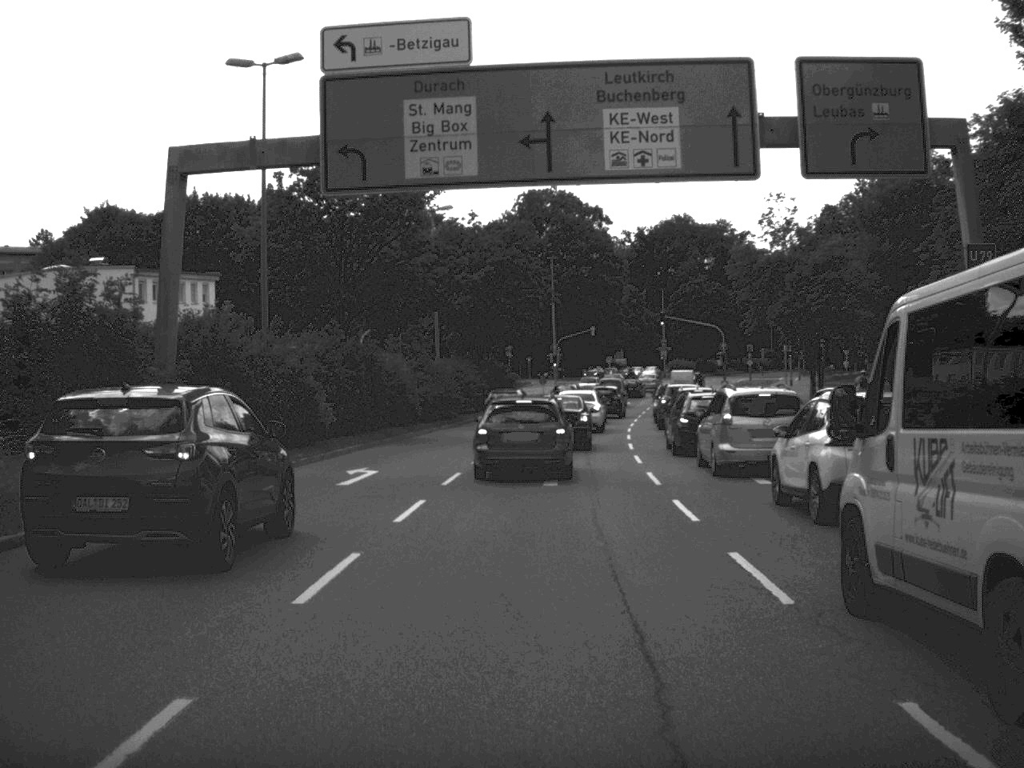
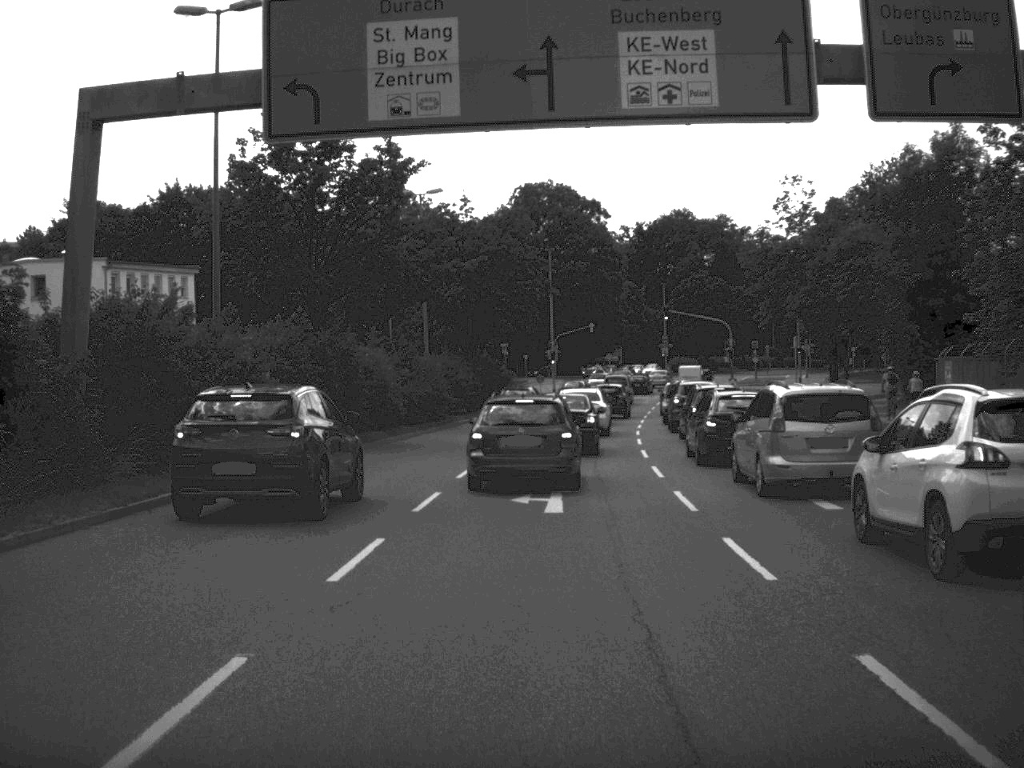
(0.0, +4.8) m; 0°
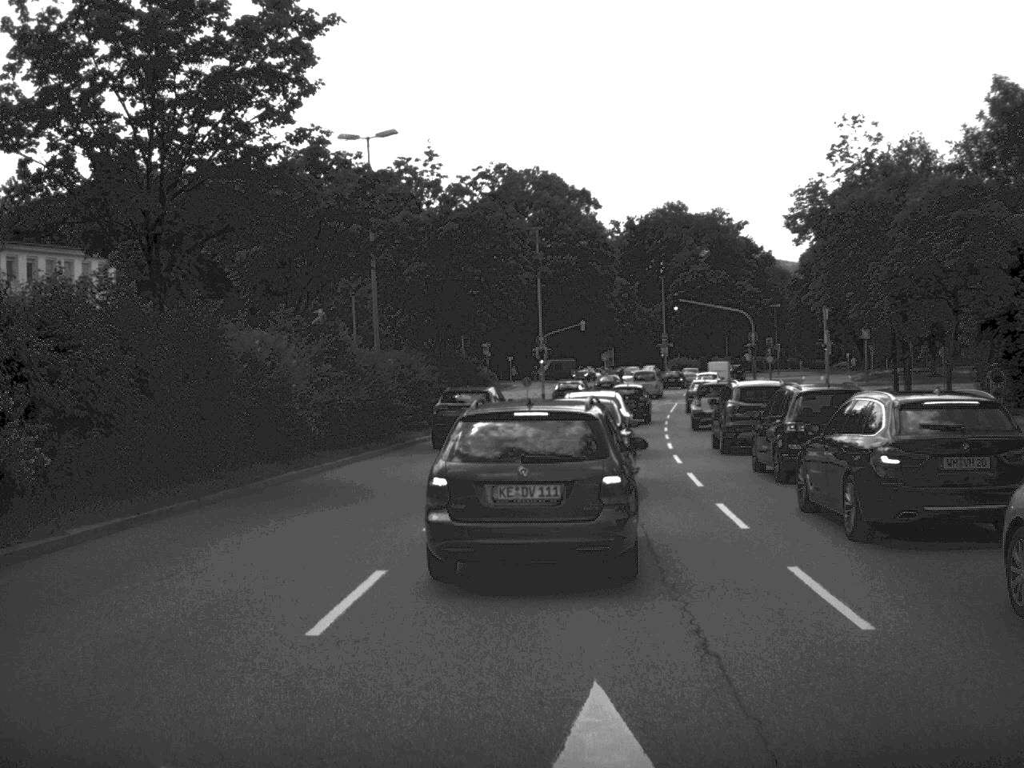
(0.0, +14.0) m; 0°
